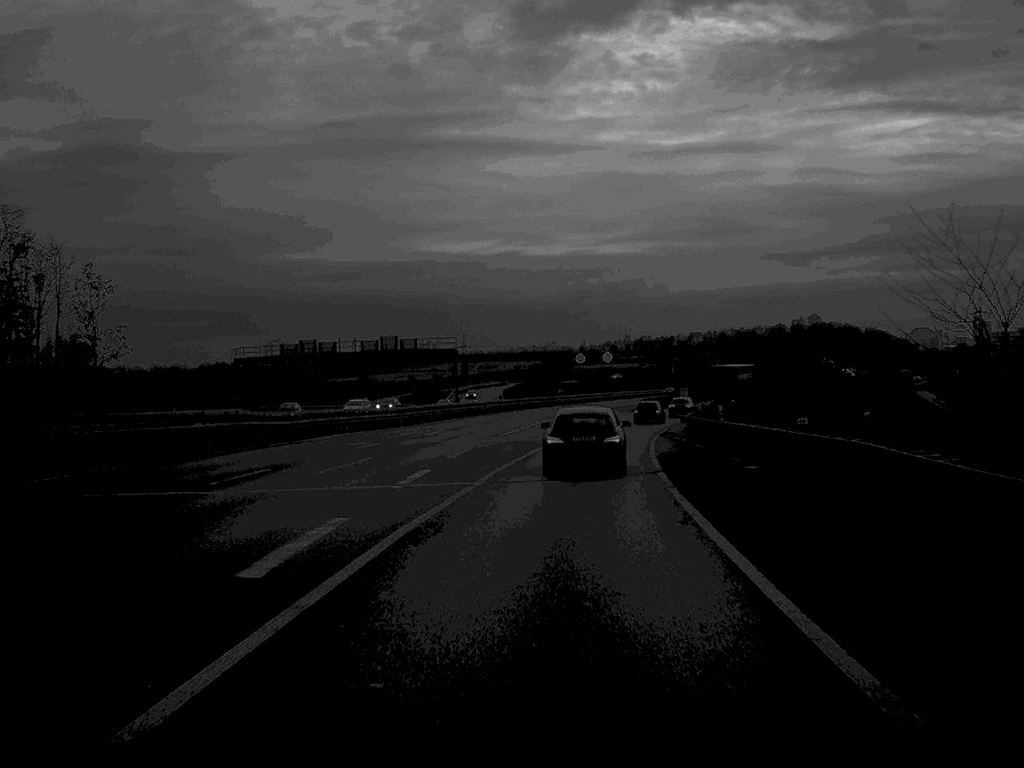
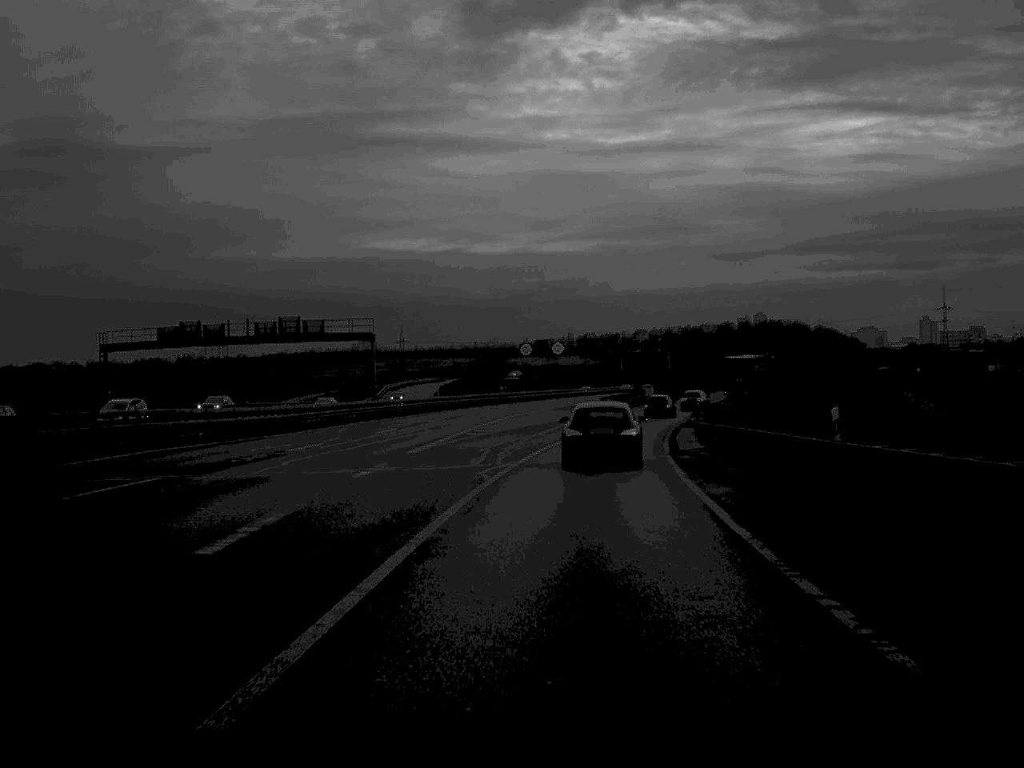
(+0.5, +22.5) m; +3°
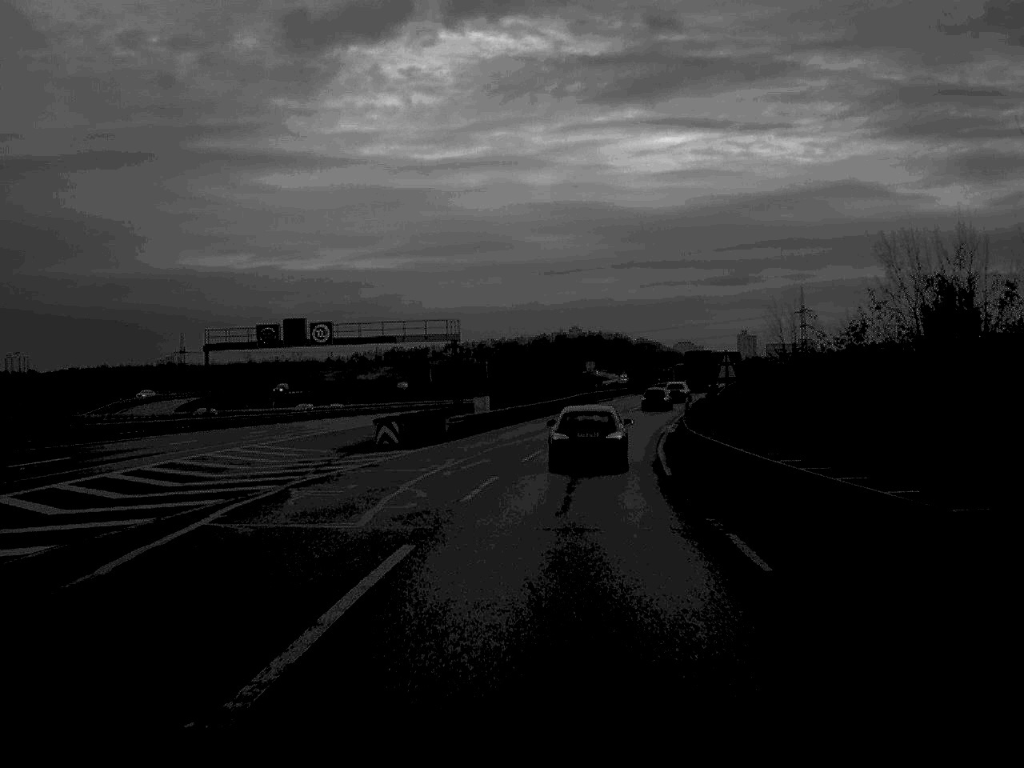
(+4.4, +57.2) m; +9°
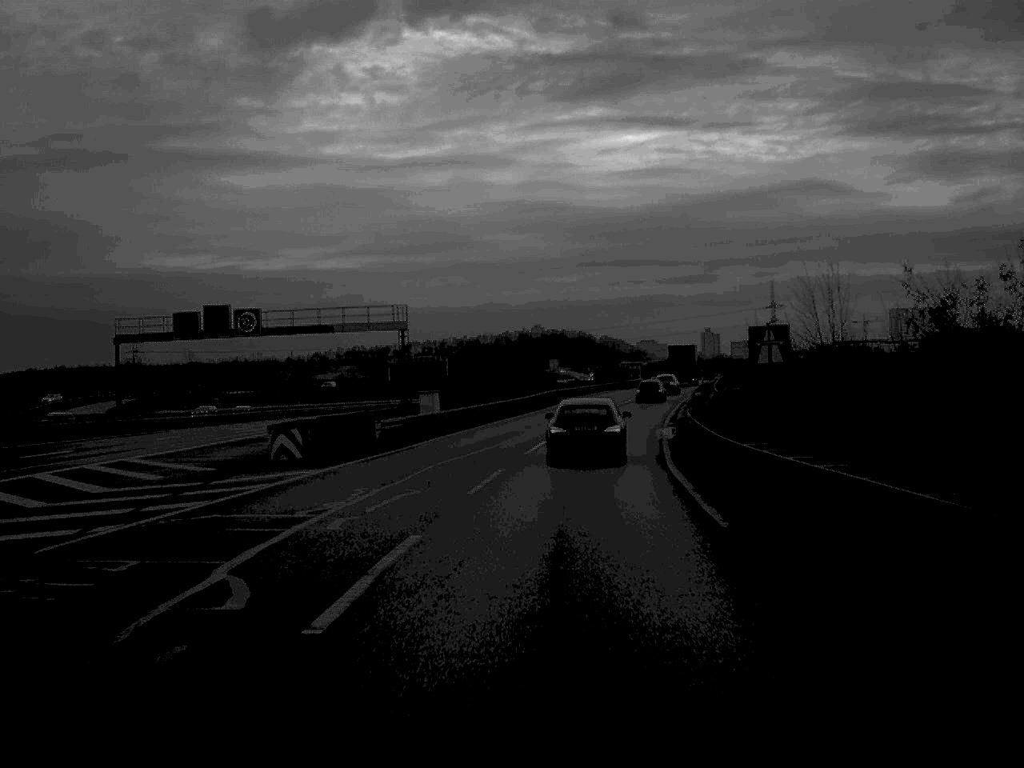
(+0.2, +11.6) m; +2°
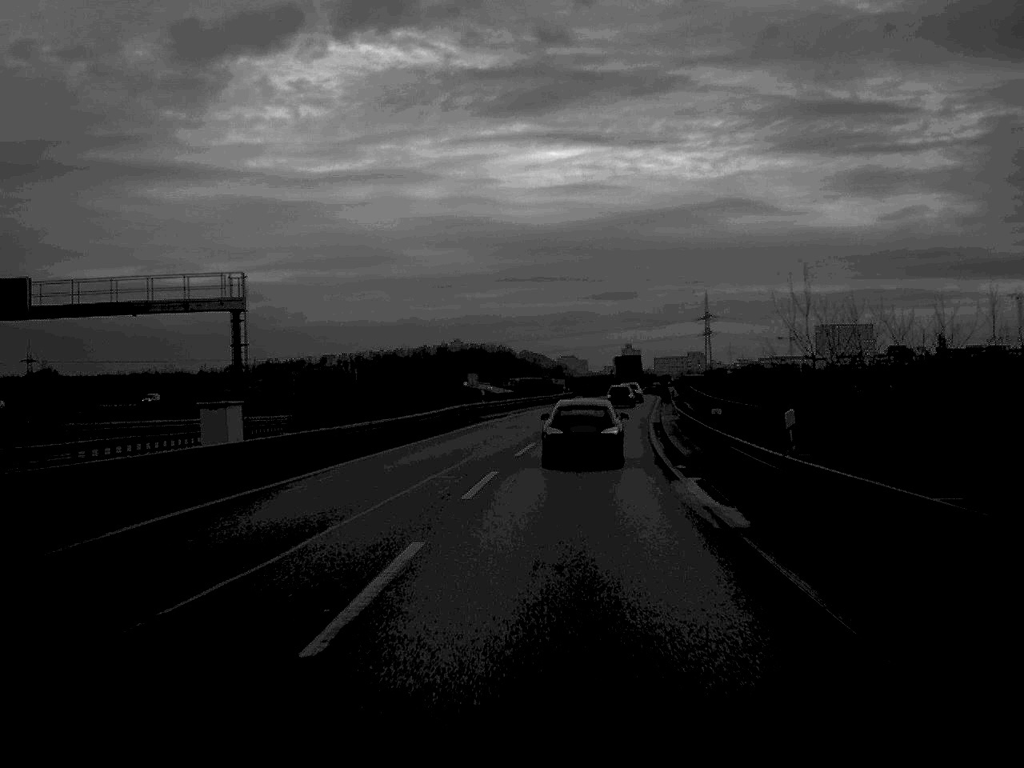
(+0.8, +24.3) m; +4°
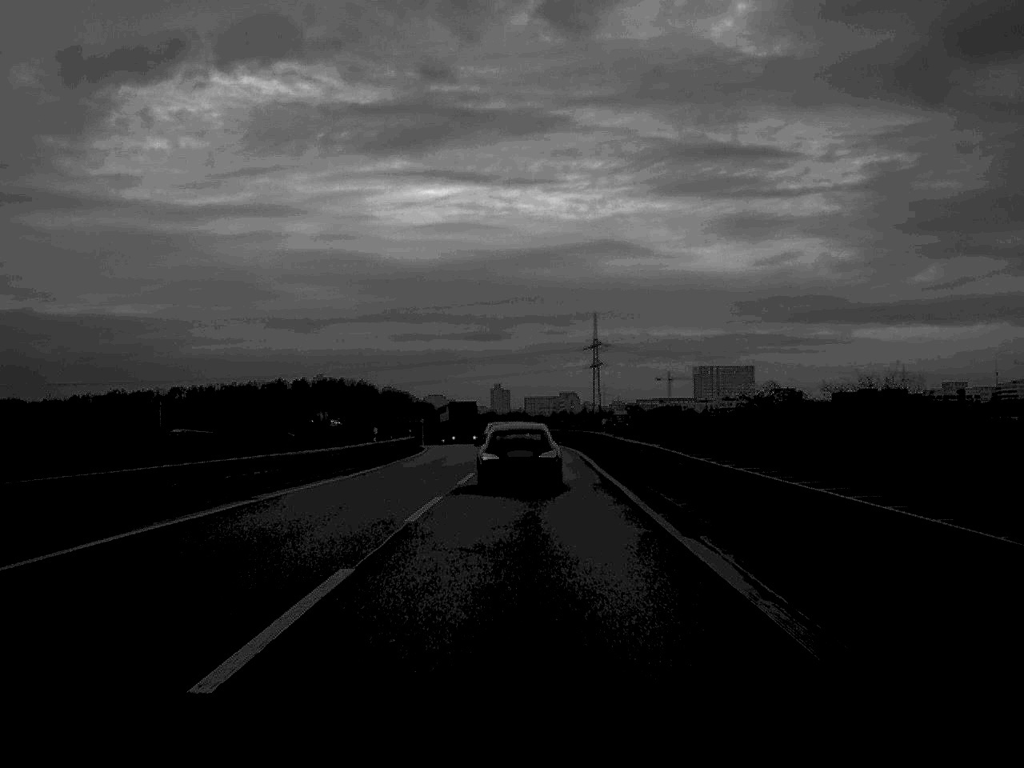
(+3.9, +59.8) m; +6°
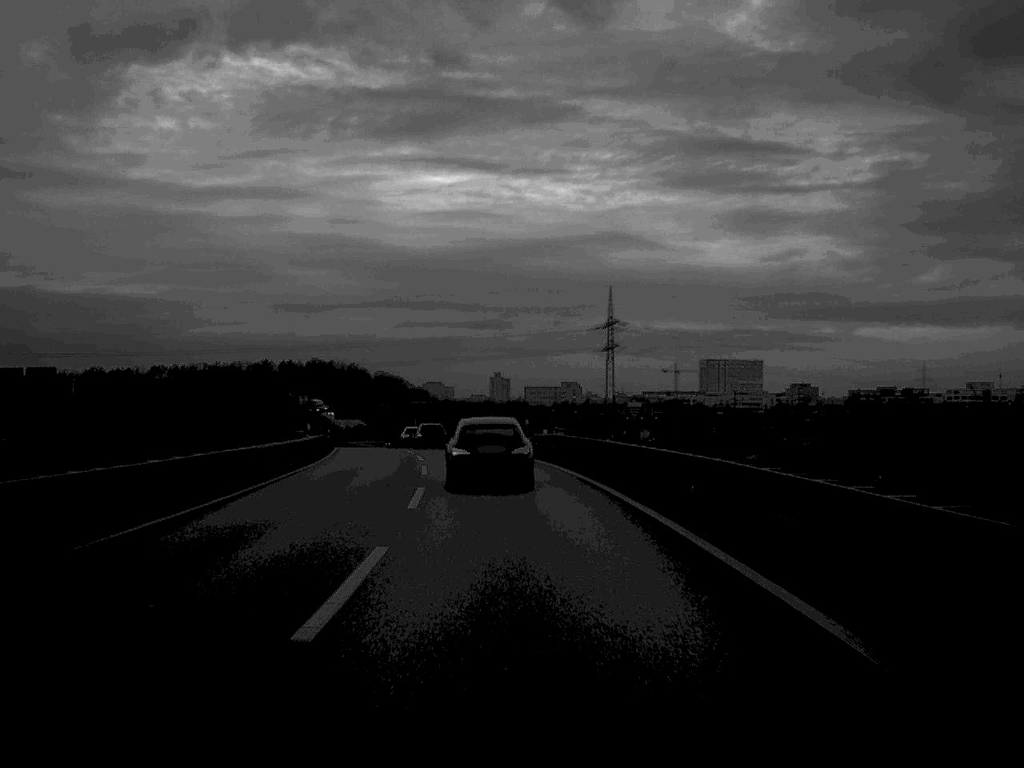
(+0.1, +46.1) m; 0°
